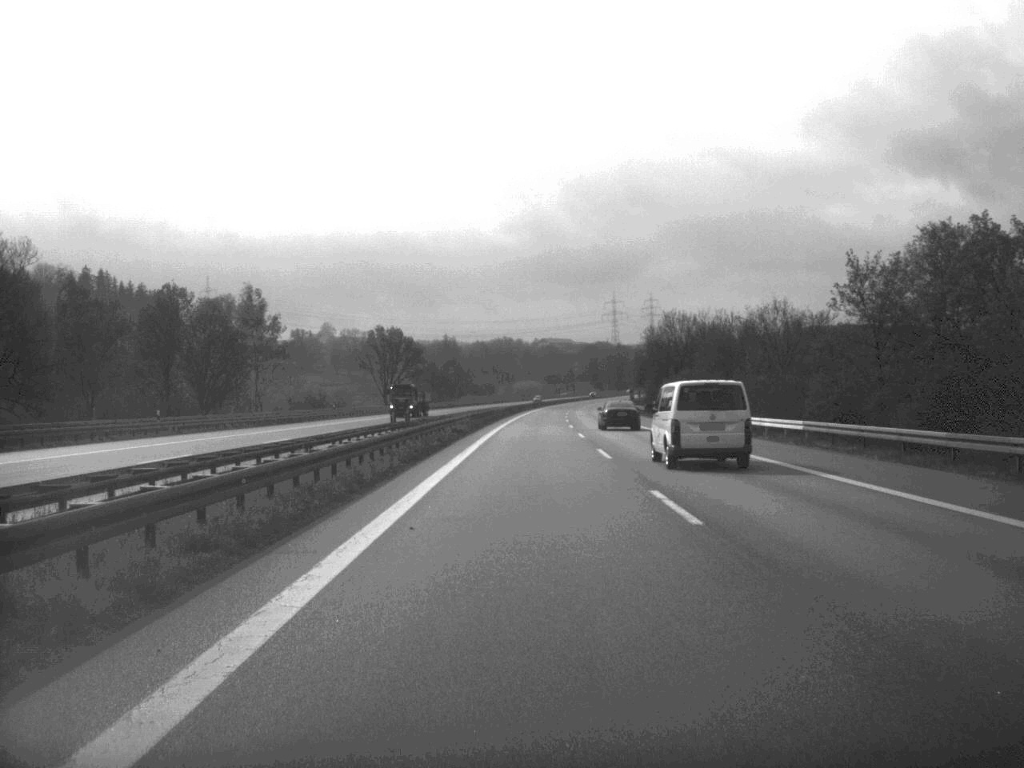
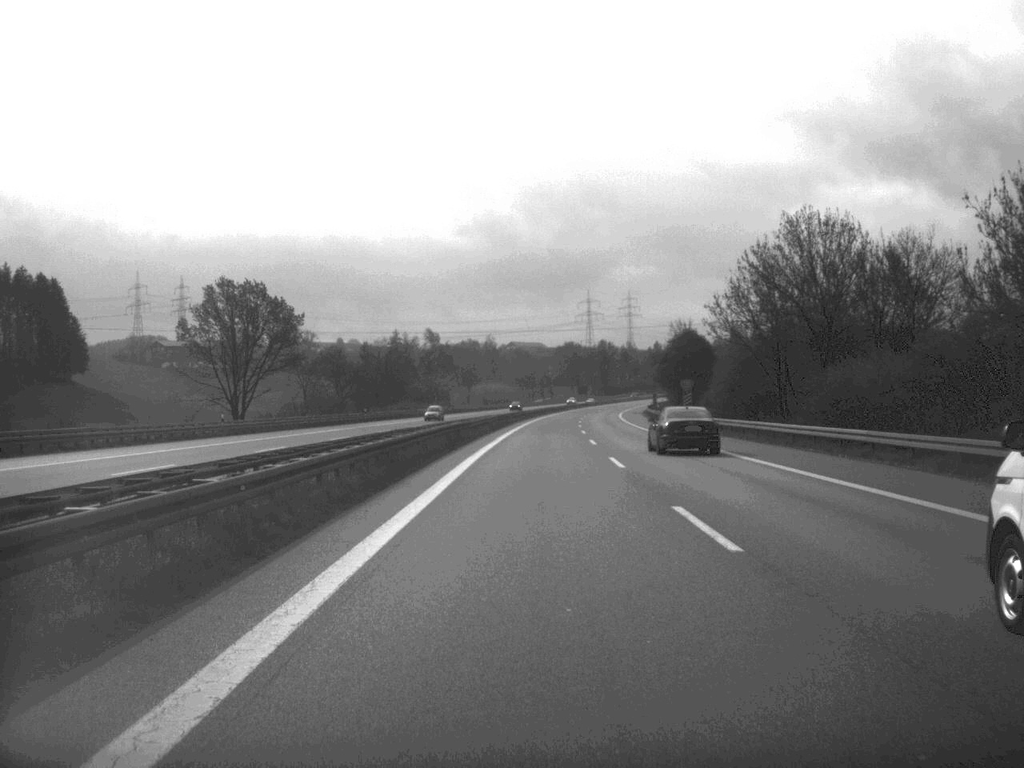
(+0.7, +91.0) m; +1°
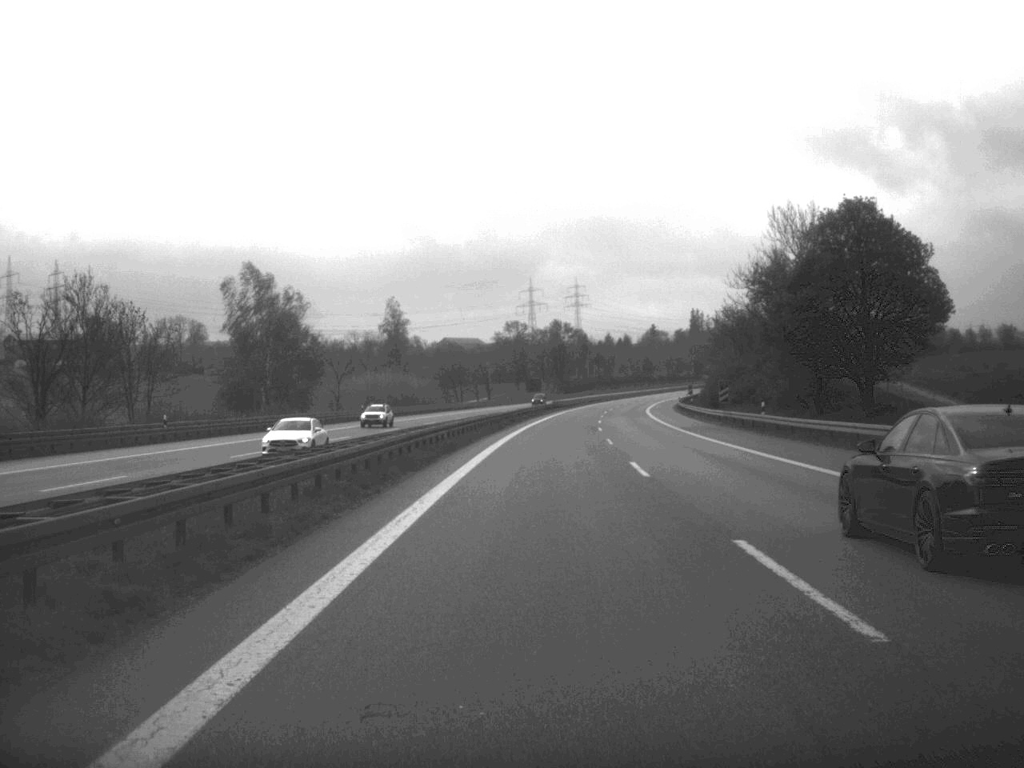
(+2.4, +111.6) m; +3°
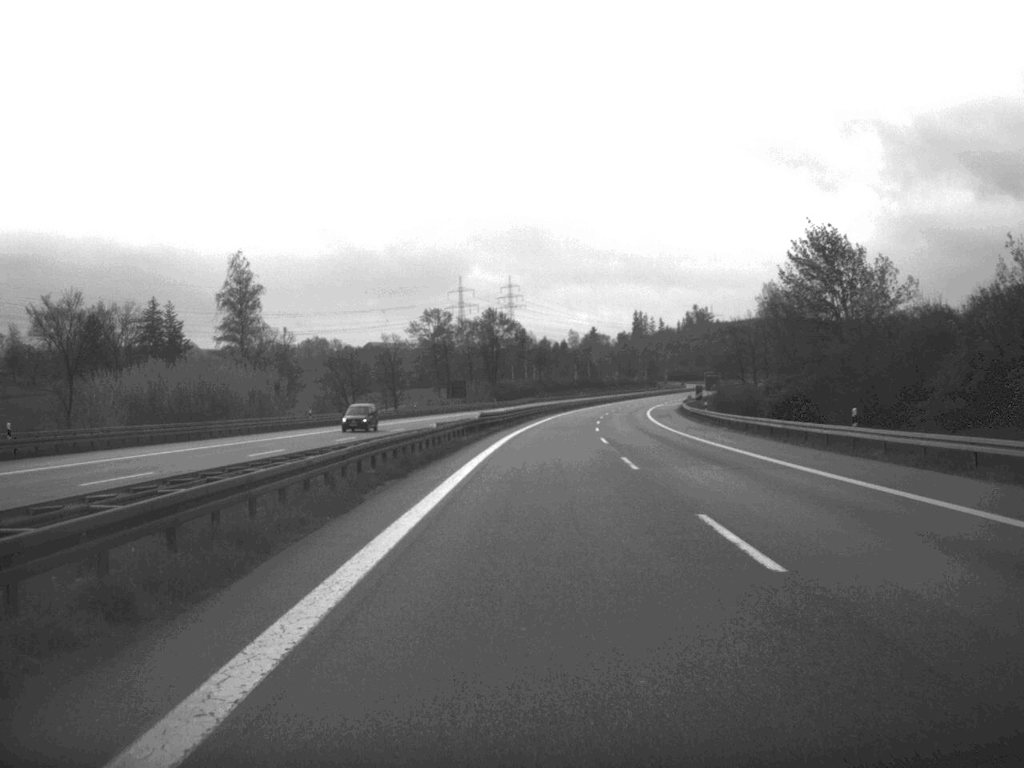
(+1.6, +67.4) m; +3°
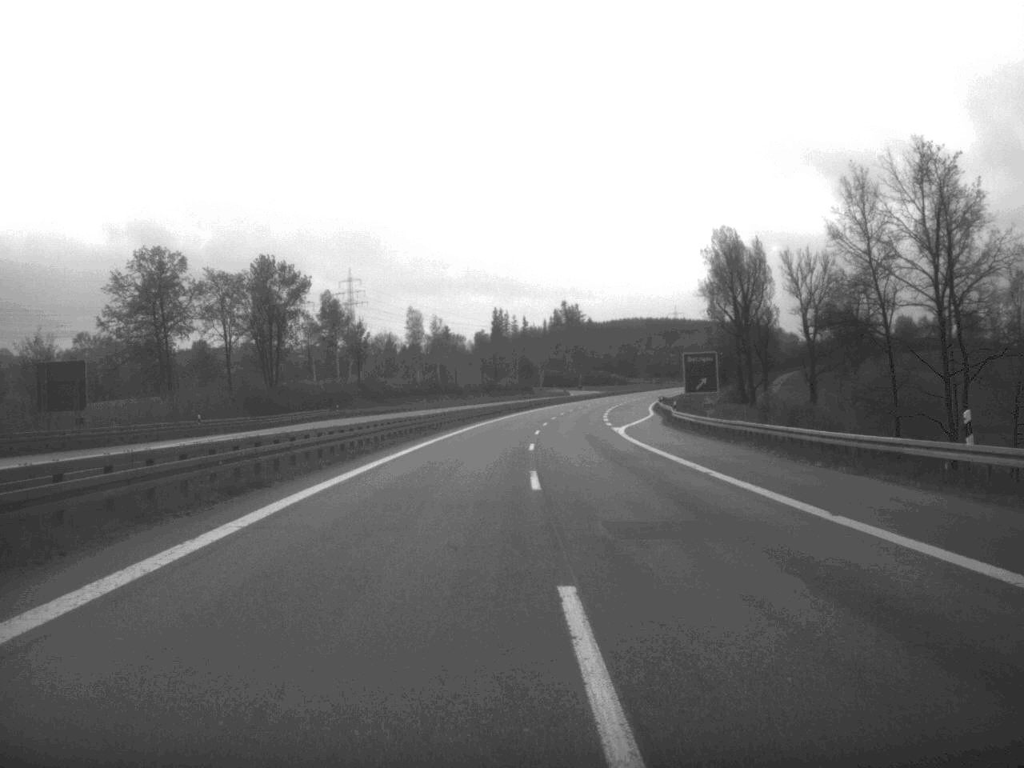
(+6.3, +112.9) m; +6°
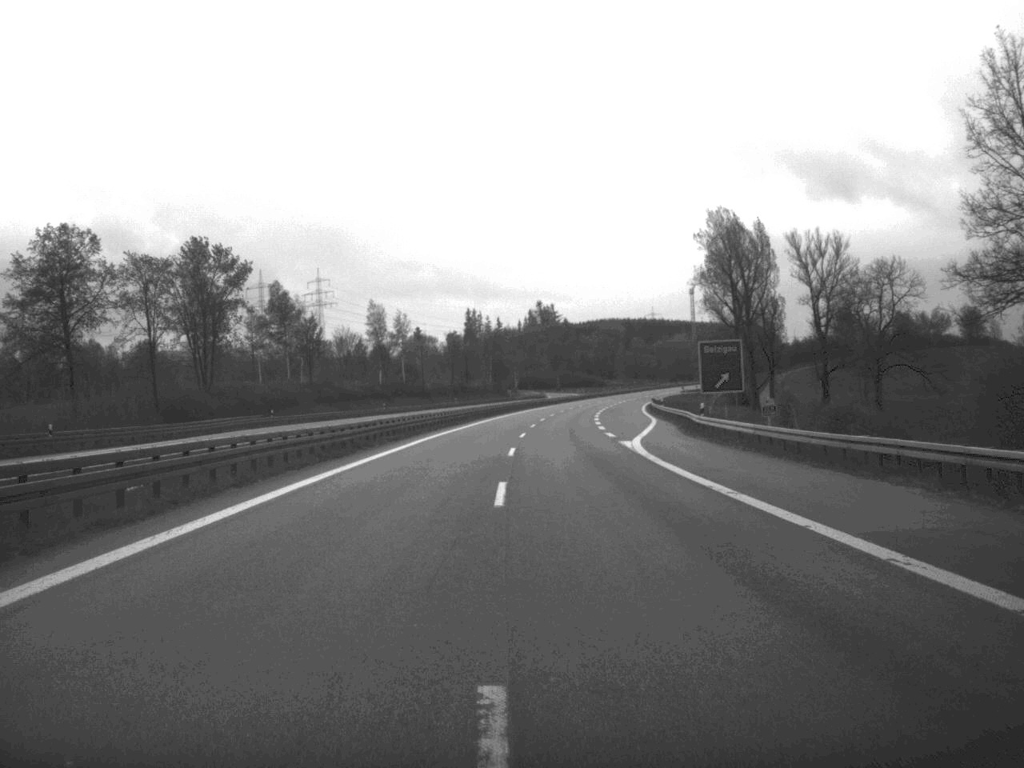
(+0.2, +21.4) m; +1°
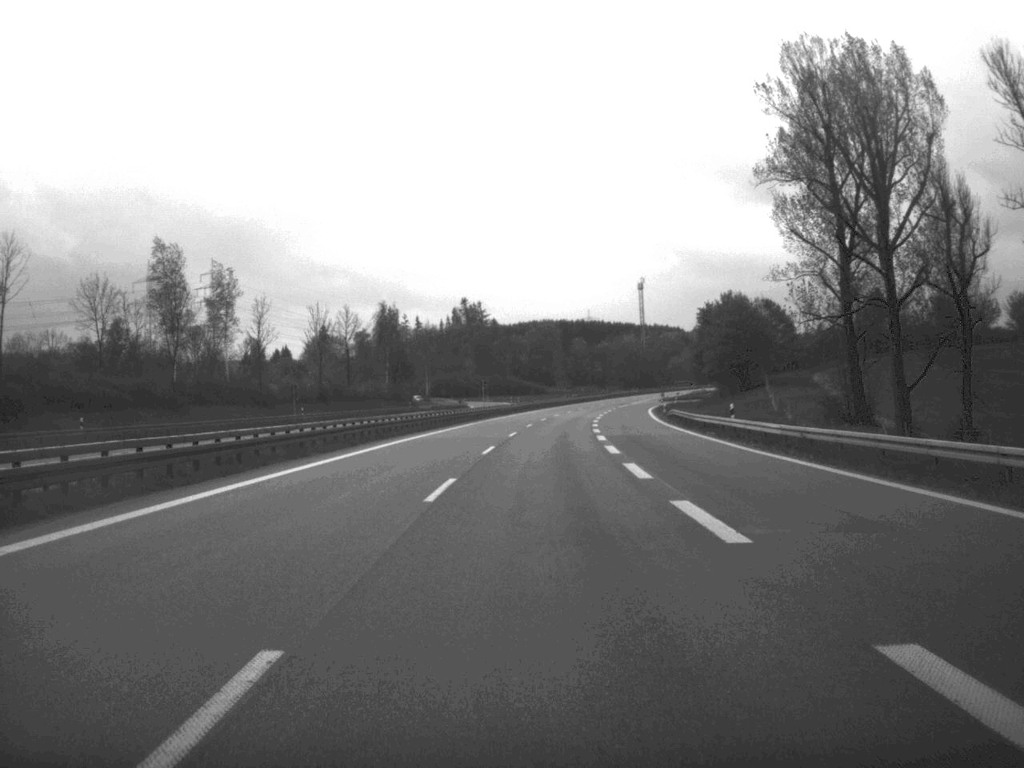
(+2.4, +87.7) m; +3°
